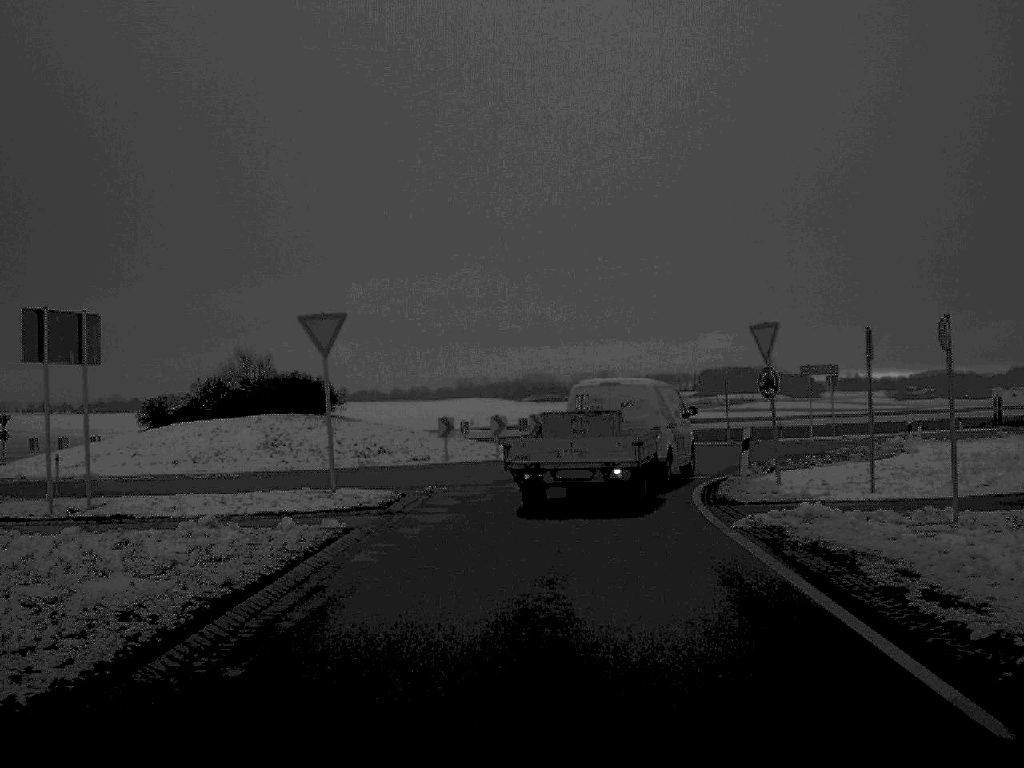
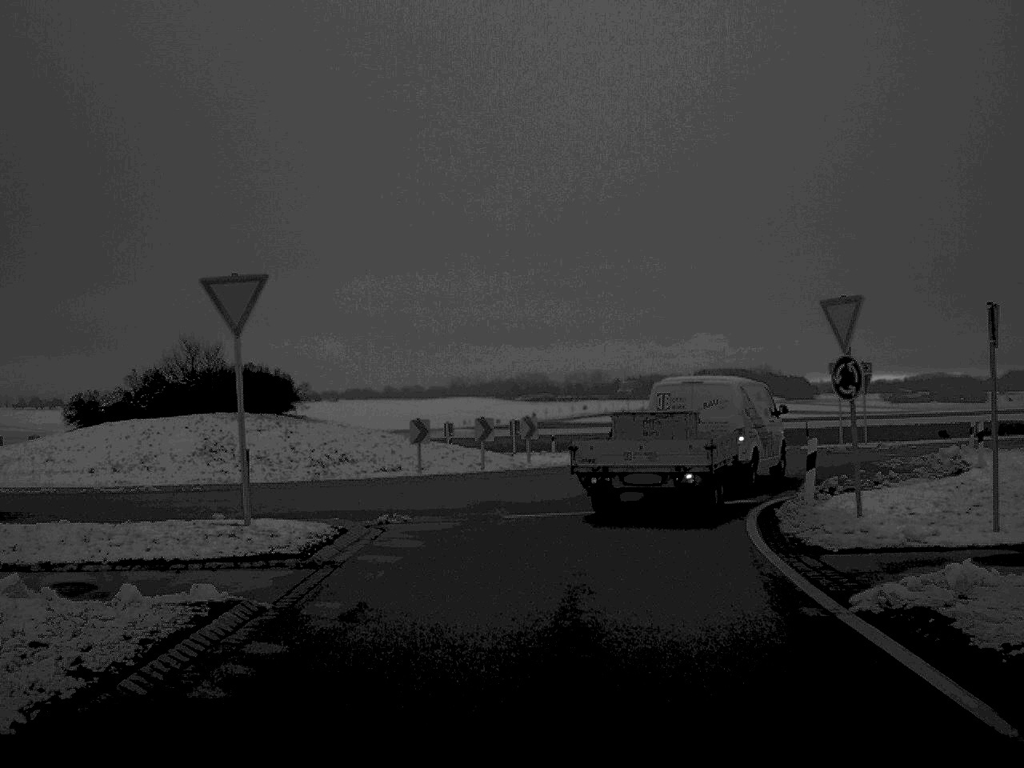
(0.0, +6.1) m; 0°
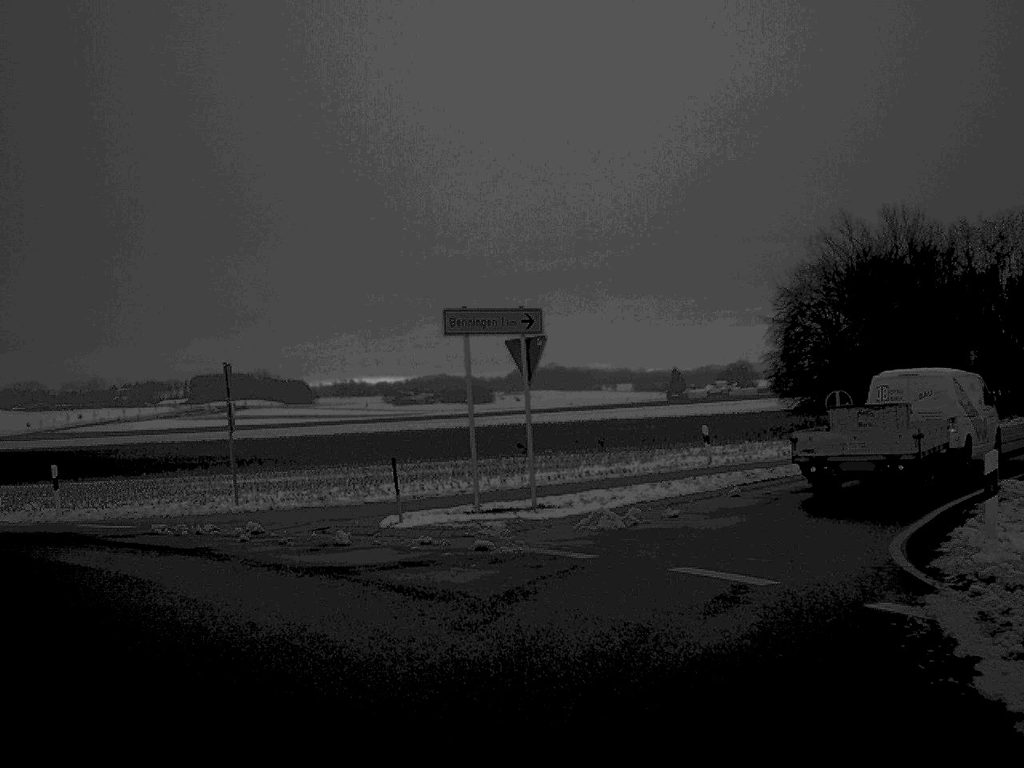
(+4.3, +27.6) m; +22°
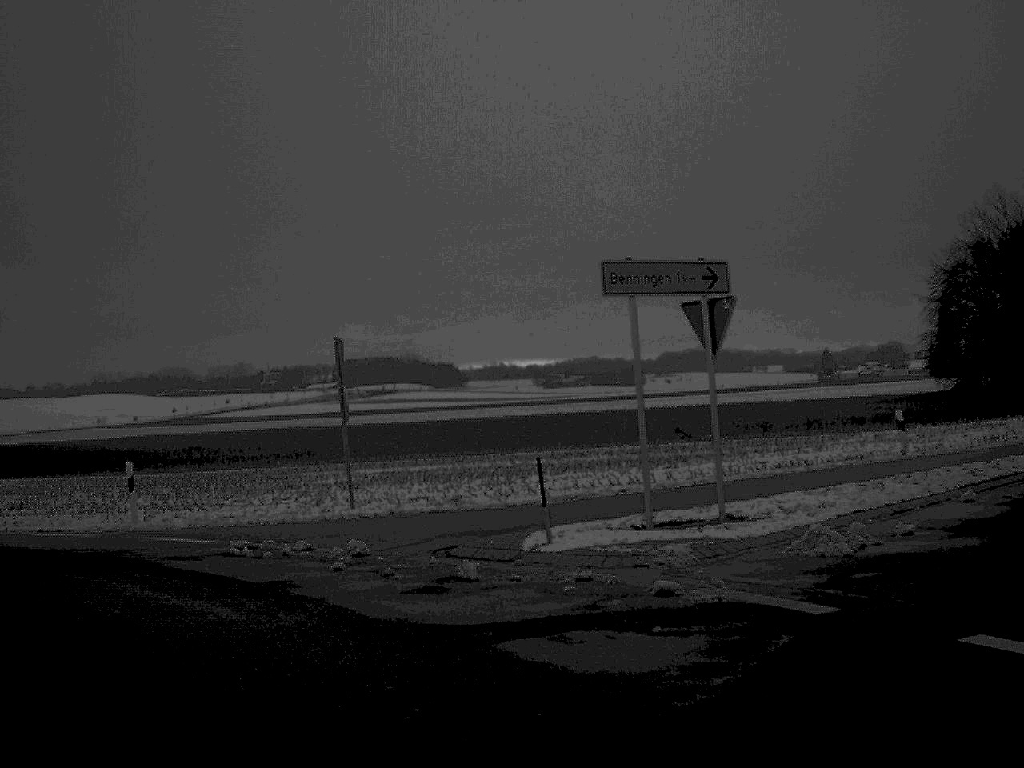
(-0.2, +4.3) m; -7°
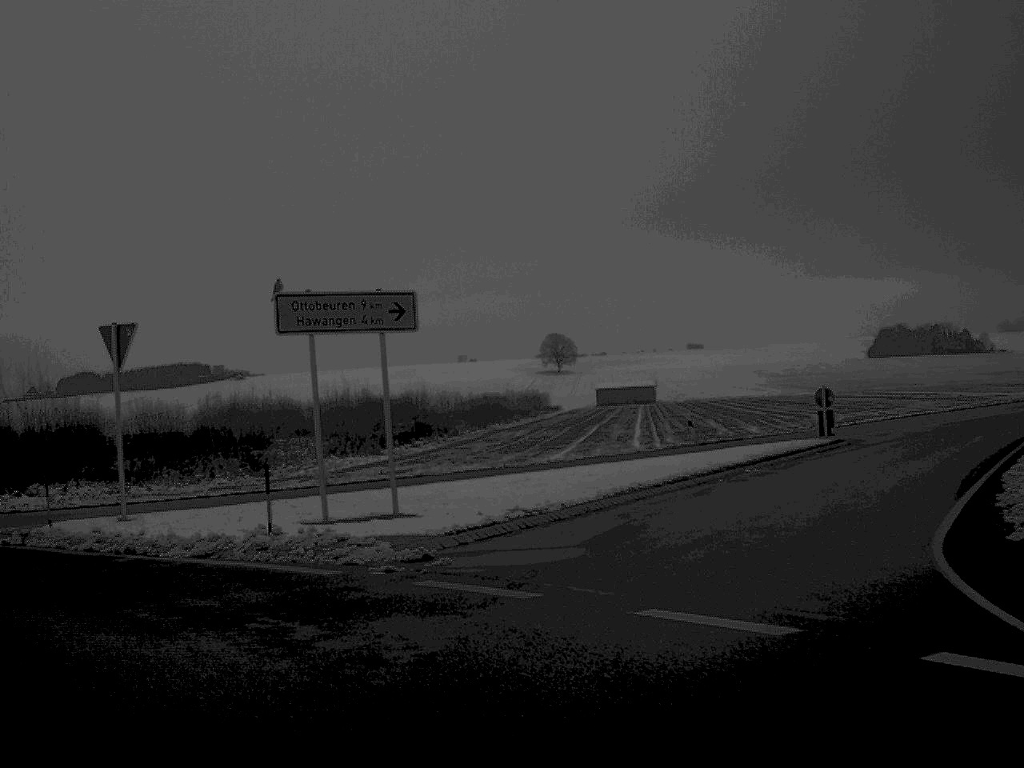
(-9.5, +16.3) m; -67°
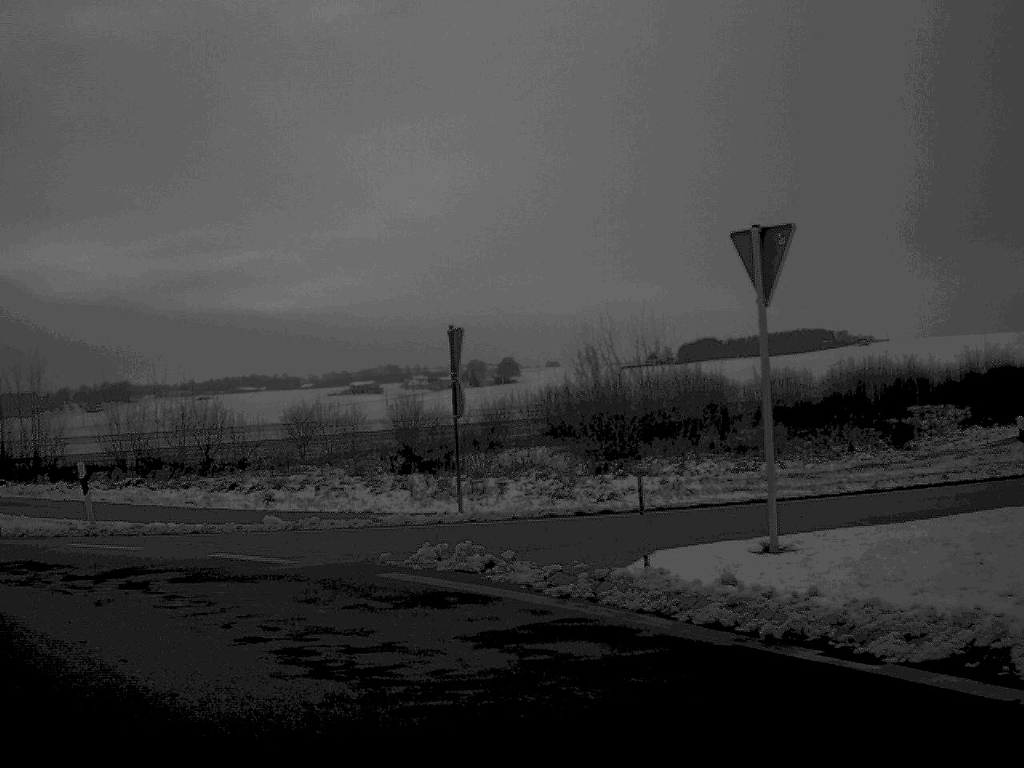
(-1.9, +7.5) m; -28°
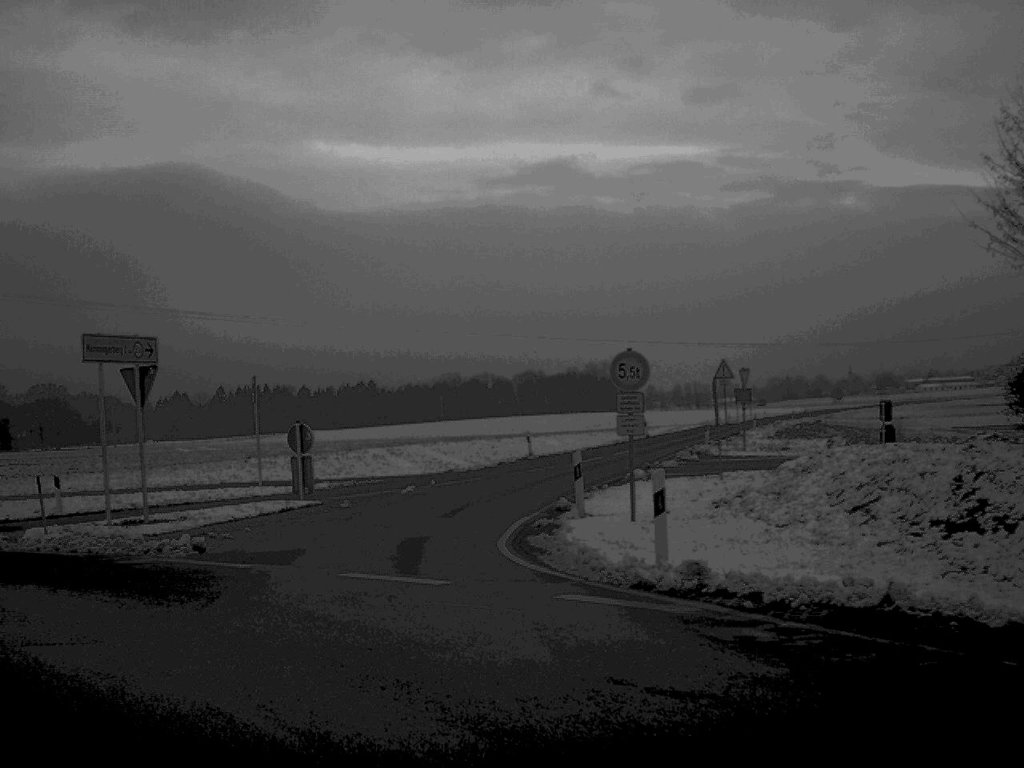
(-8.4, +13.6) m; -61°
